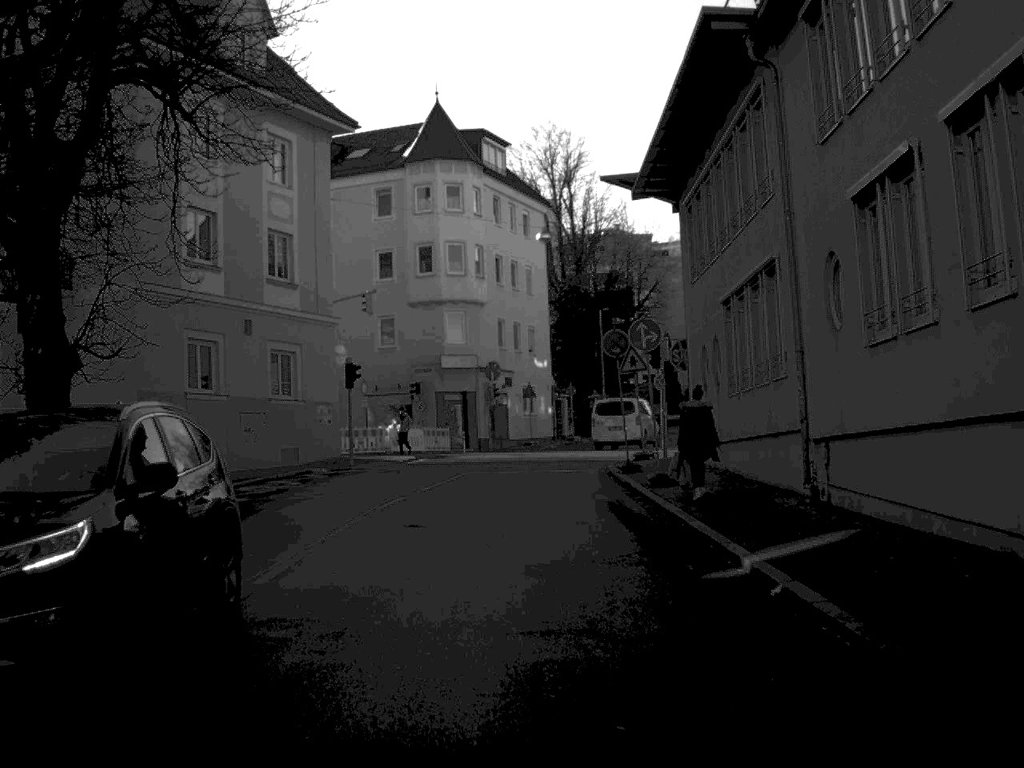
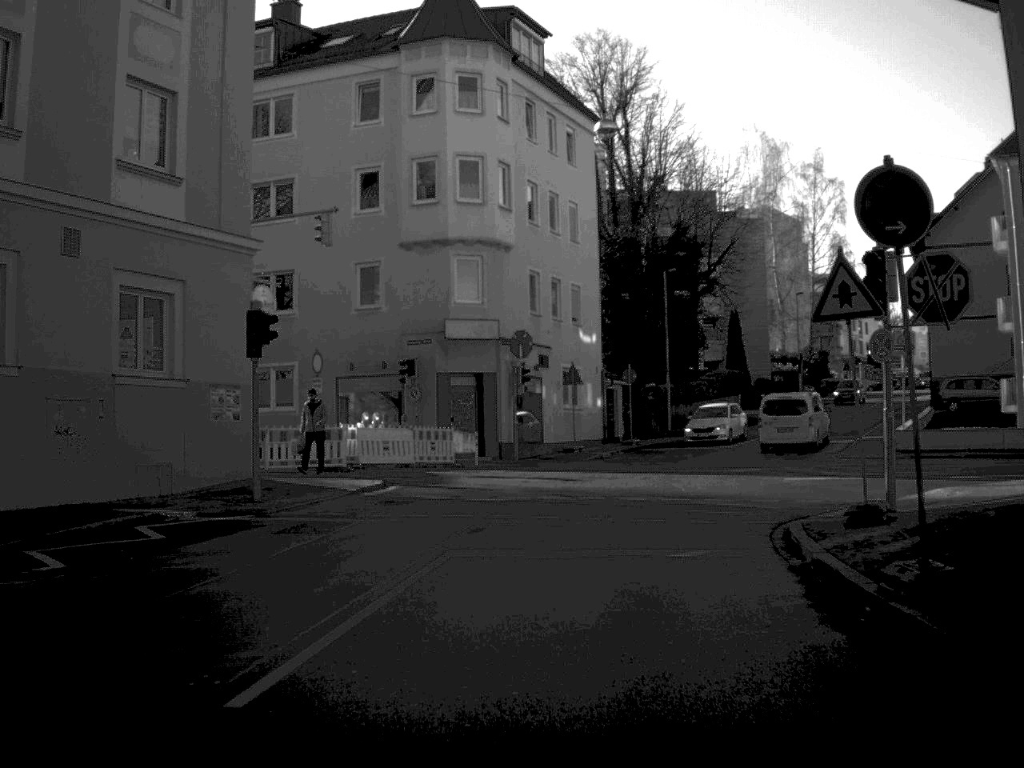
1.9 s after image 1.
(-0.4, +18.4) m; -1°
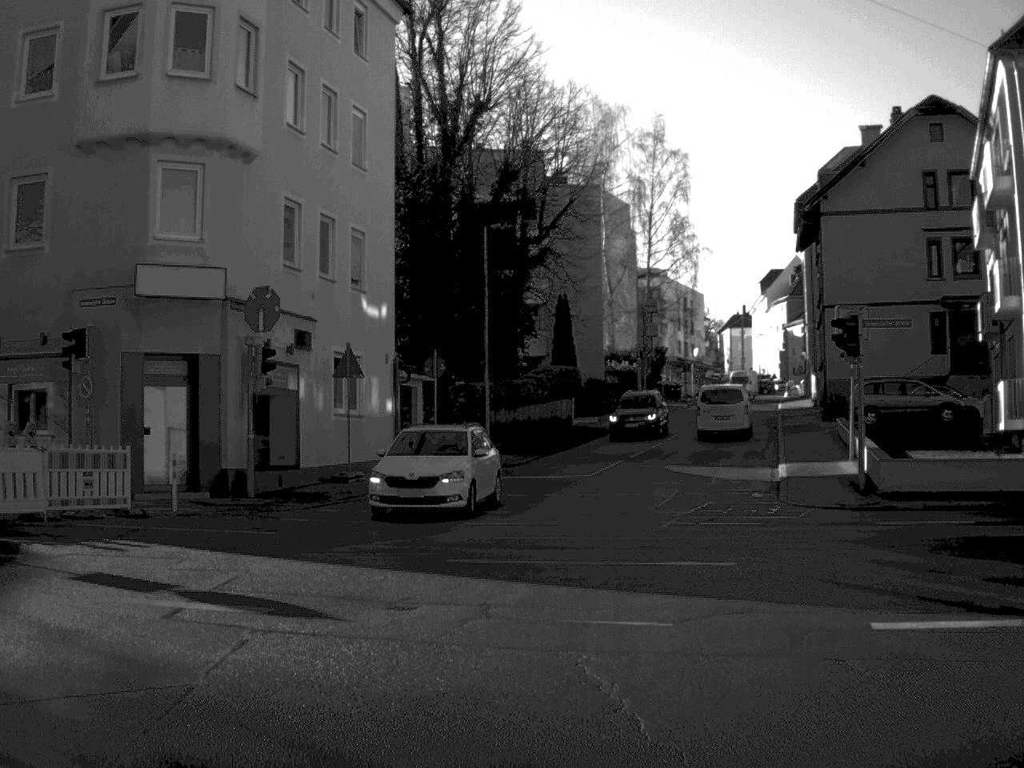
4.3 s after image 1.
(+0.9, +15.3) m; +9°
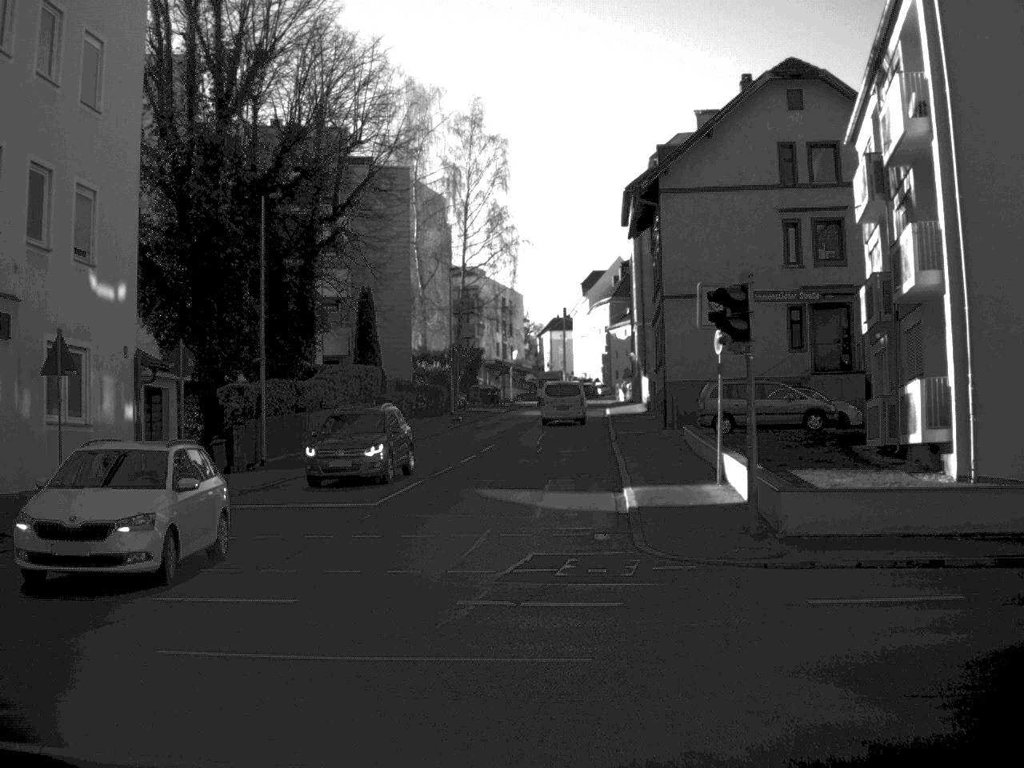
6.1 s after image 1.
(+0.7, +7.0) m; +8°
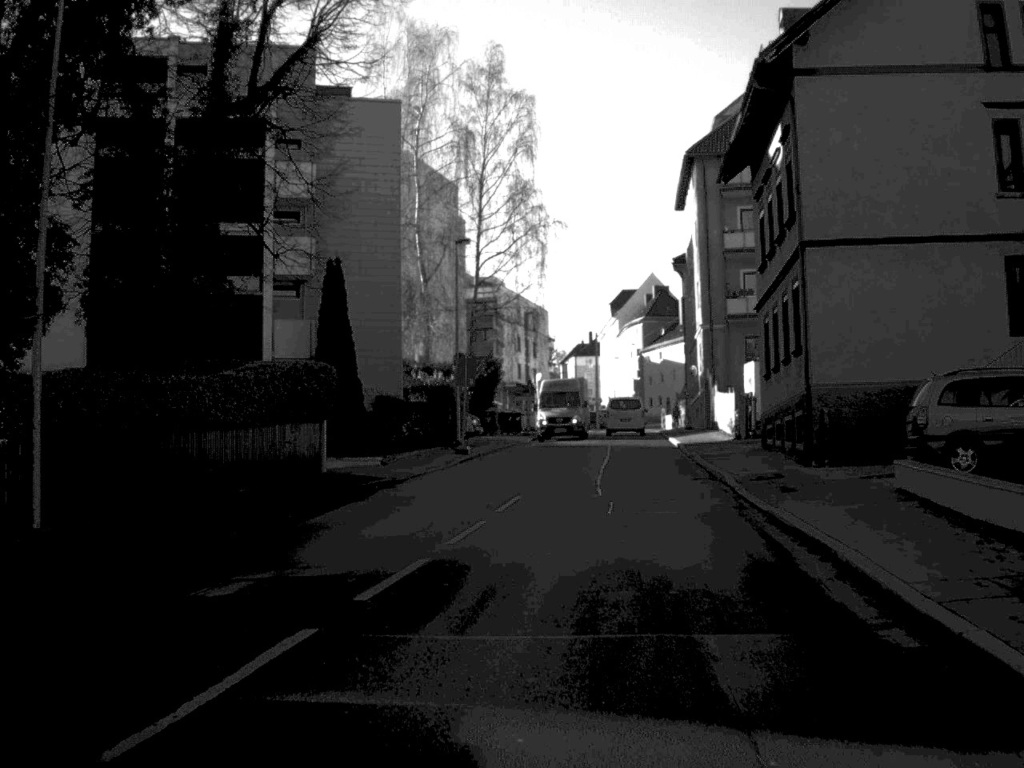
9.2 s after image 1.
(-0.6, +18.6) m; -1°
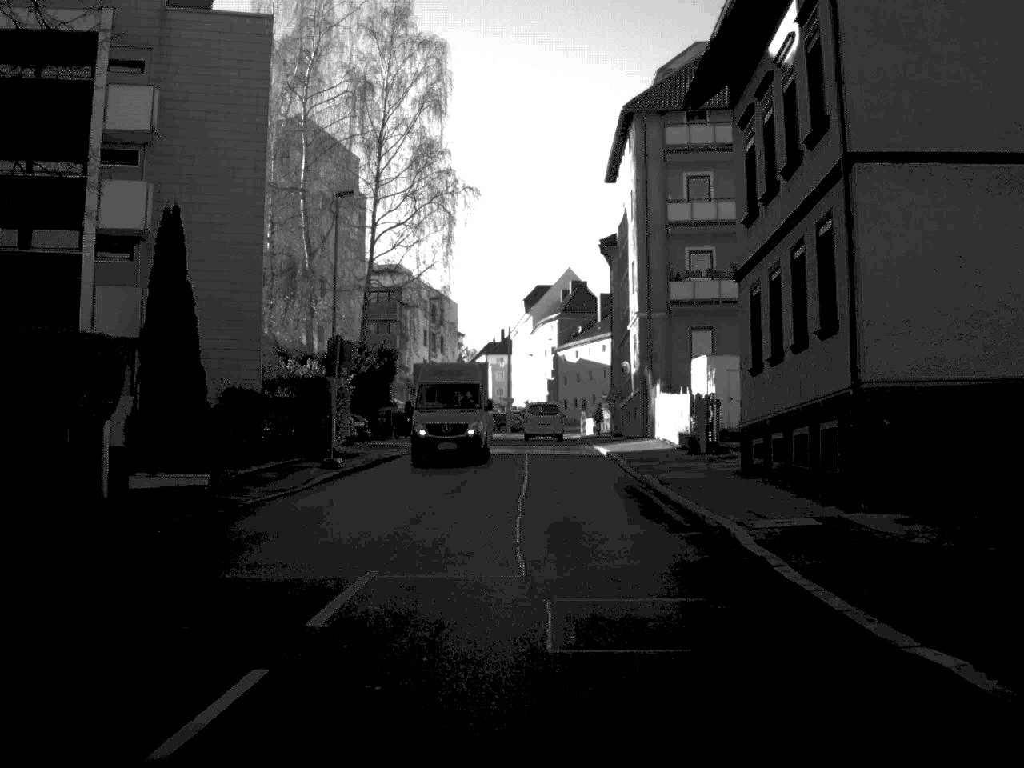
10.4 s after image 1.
(+0.4, +10.3) m; +4°
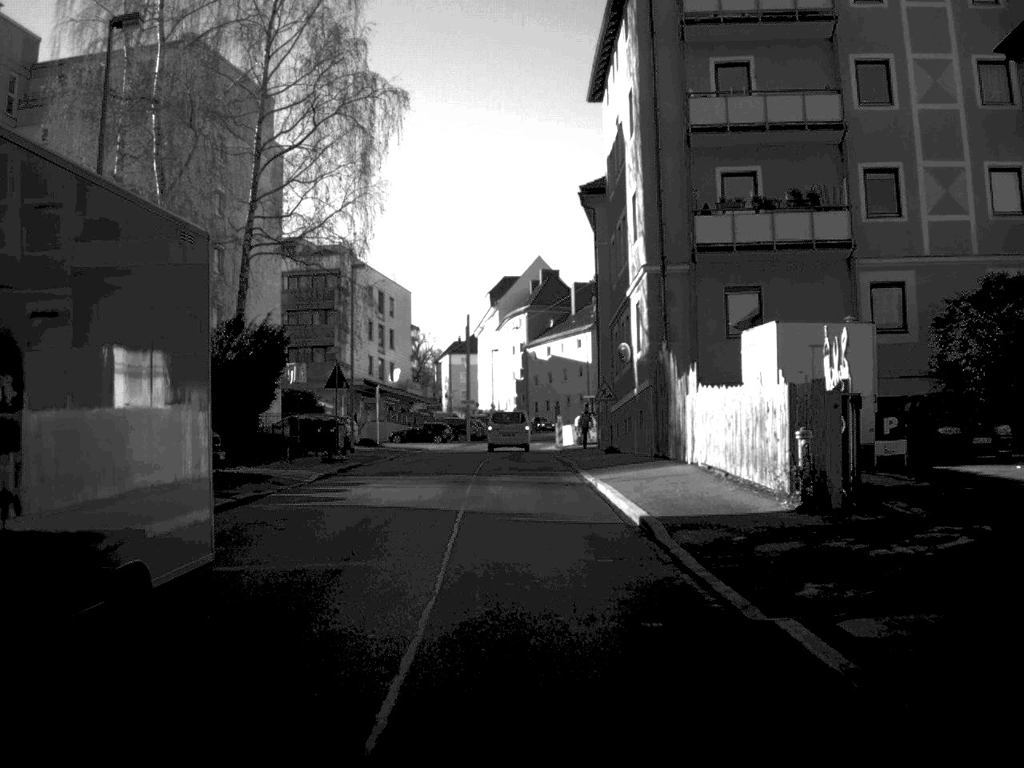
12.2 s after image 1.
(+0.4, +17.7) m; +1°
